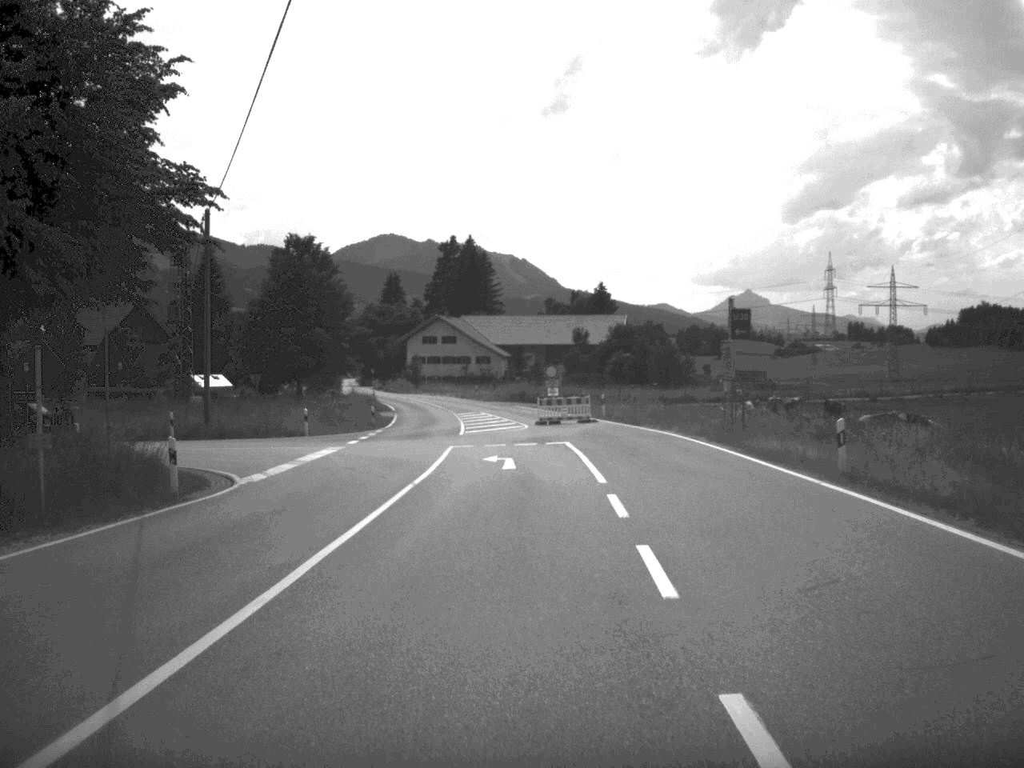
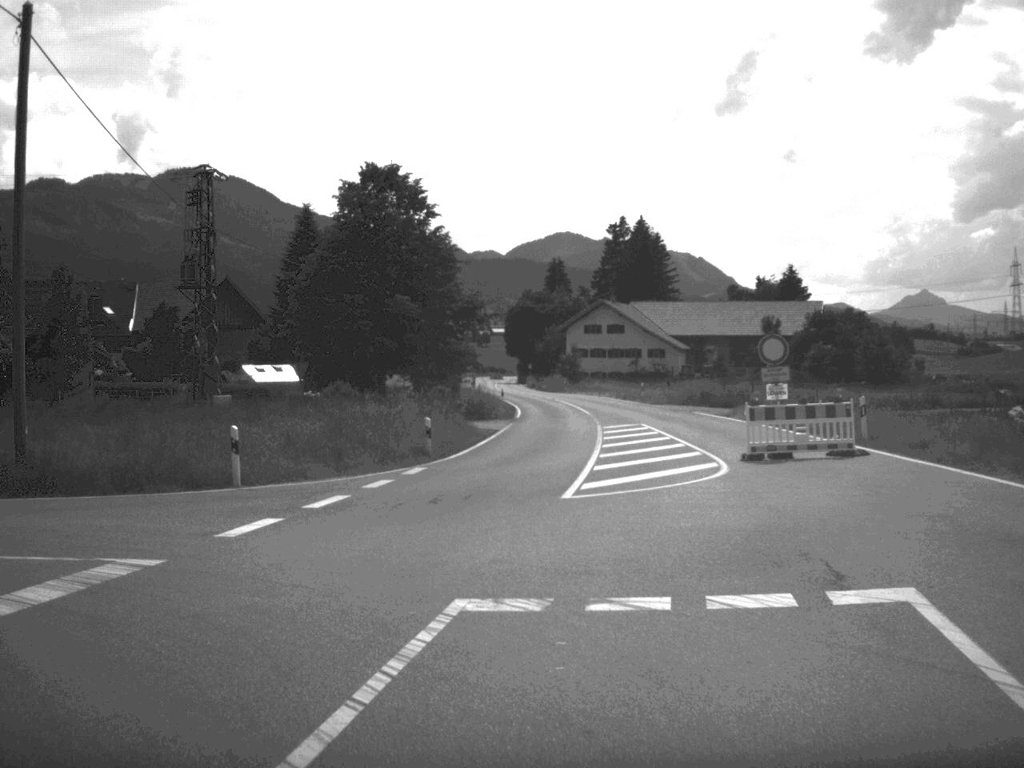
(-0.1, +26.5) m; -9°
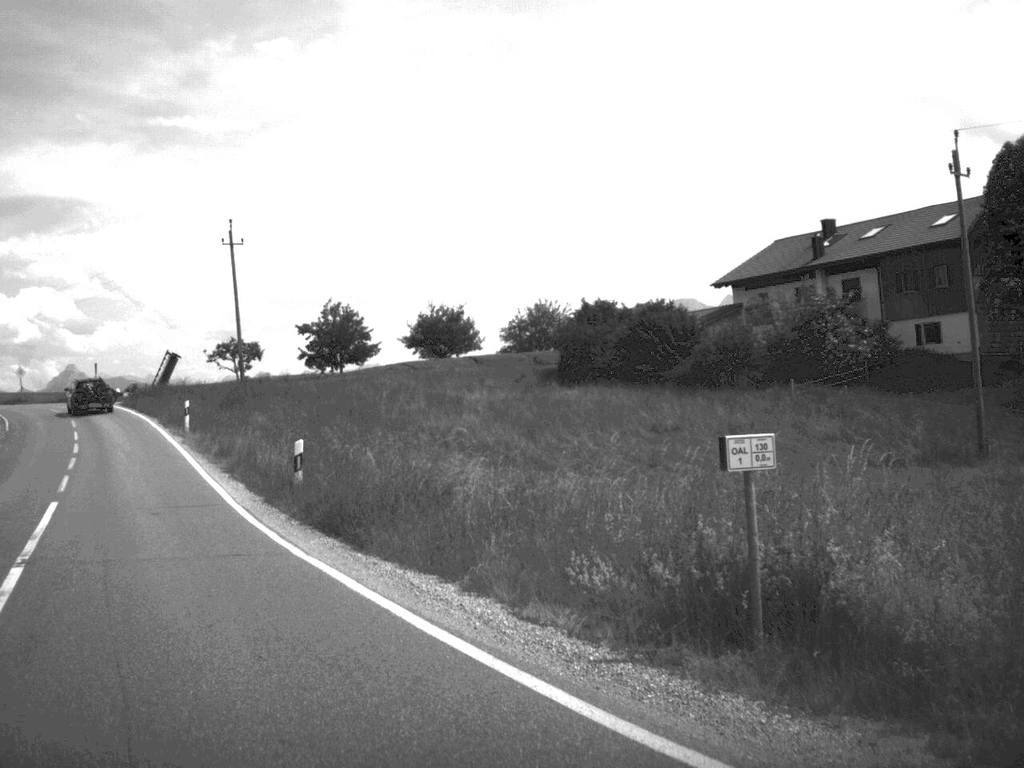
(-10.5, +13.1) m; -79°
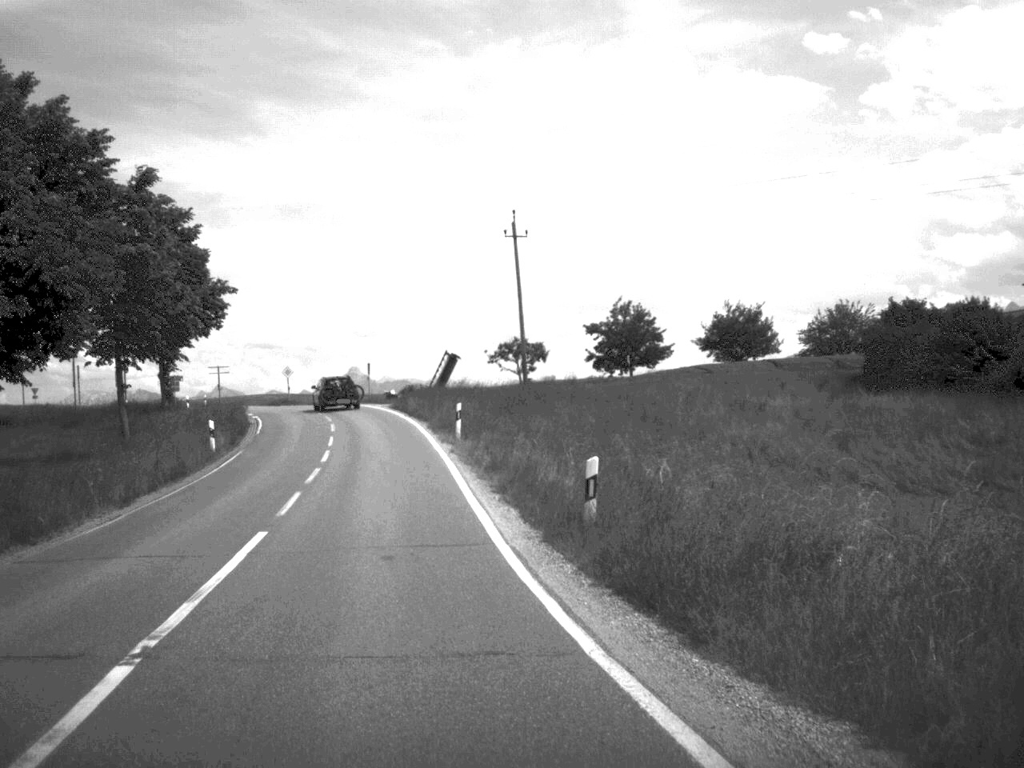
(-0.6, +5.0) m; -12°
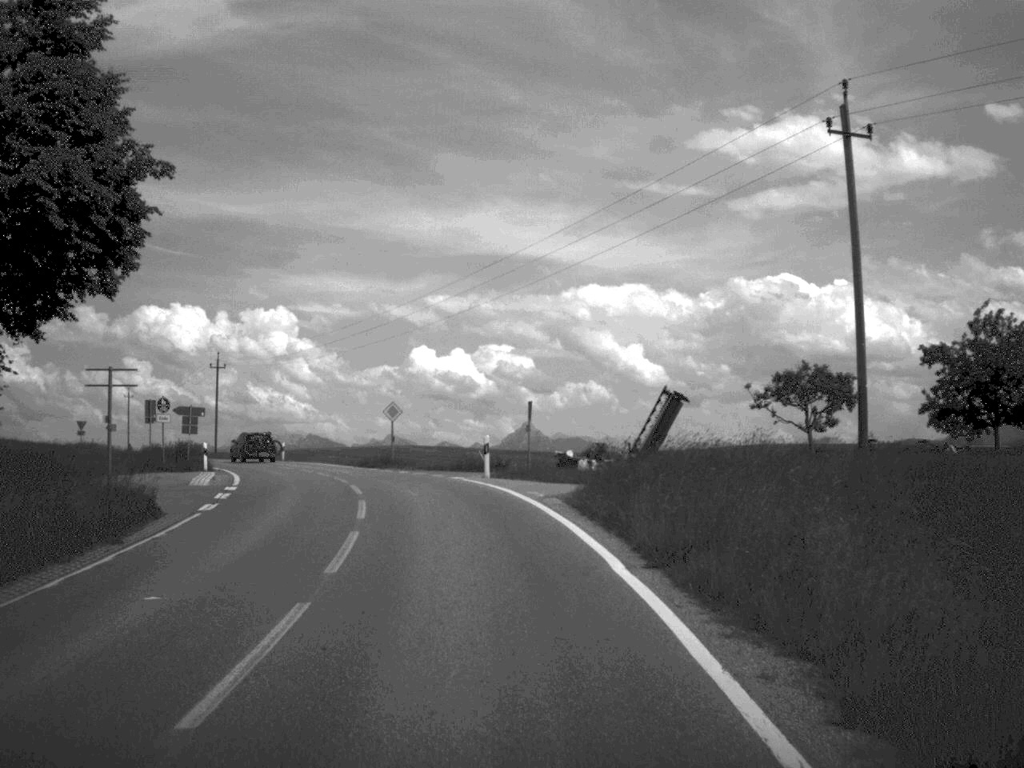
(-3.4, +35.8) m; -7°
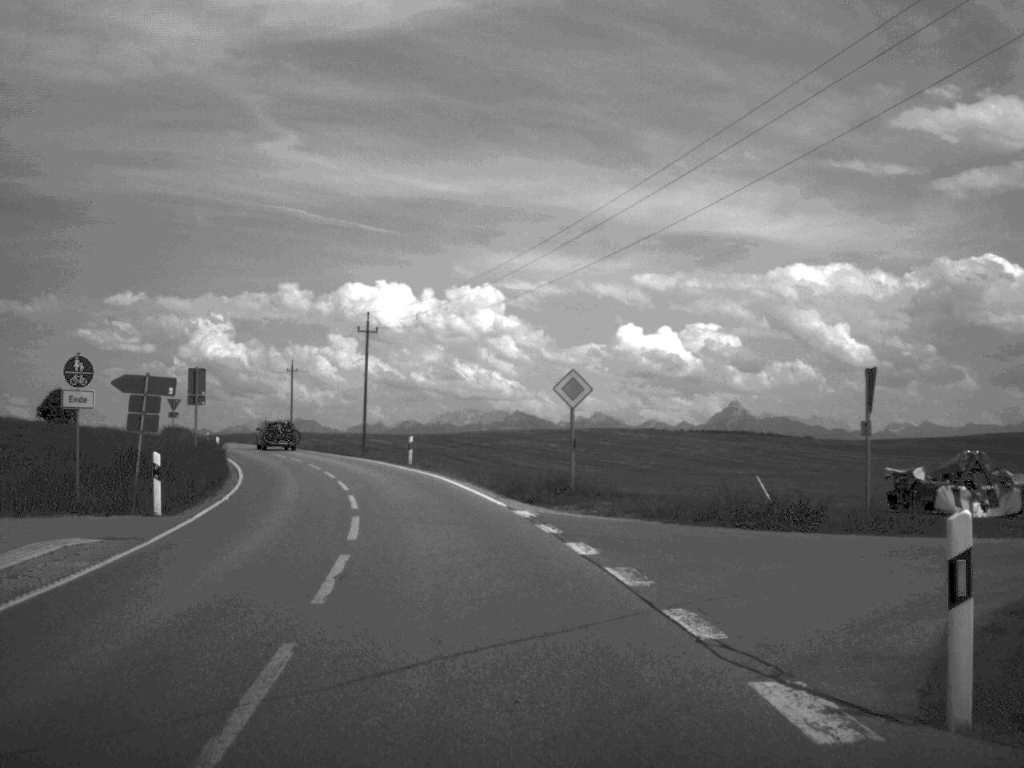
(-1.9, +25.6) m; -9°
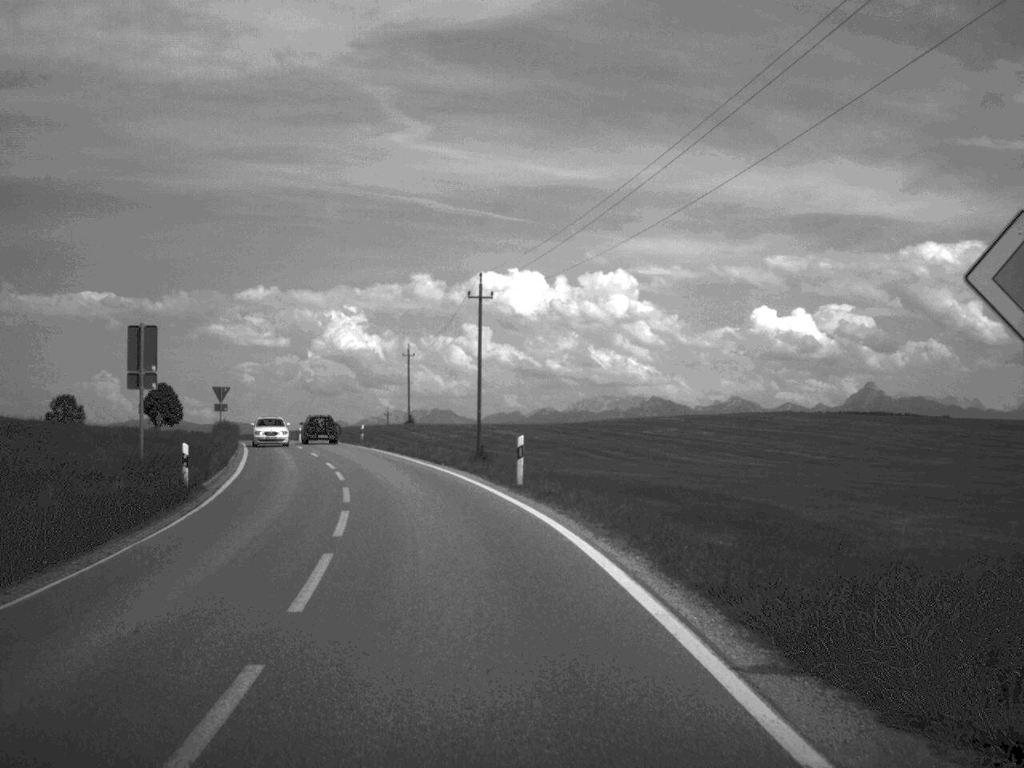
(-1.0, +18.8) m; -6°
